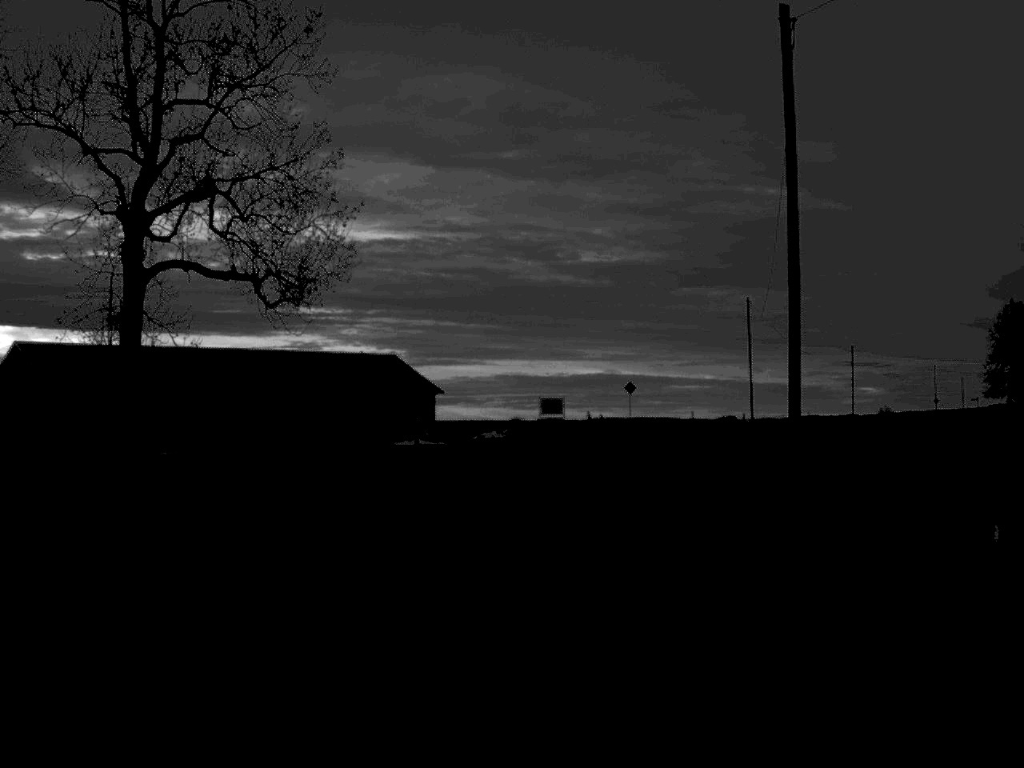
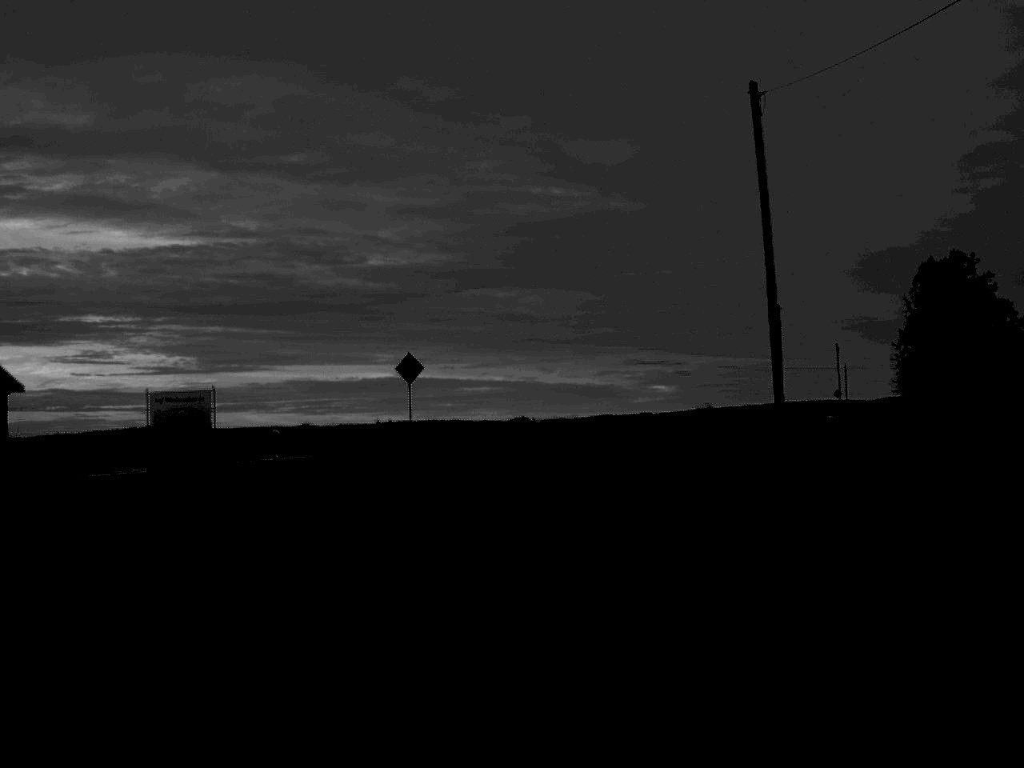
(+3.5, +42.7) m; +9°
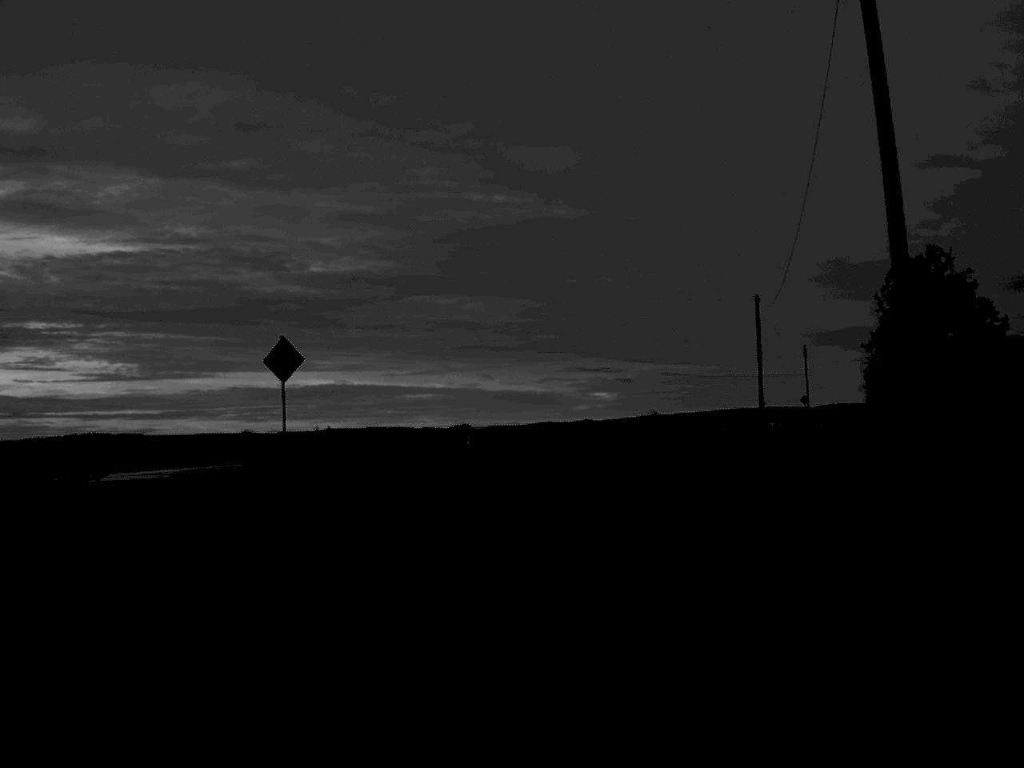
(+0.2, +9.9) m; +3°
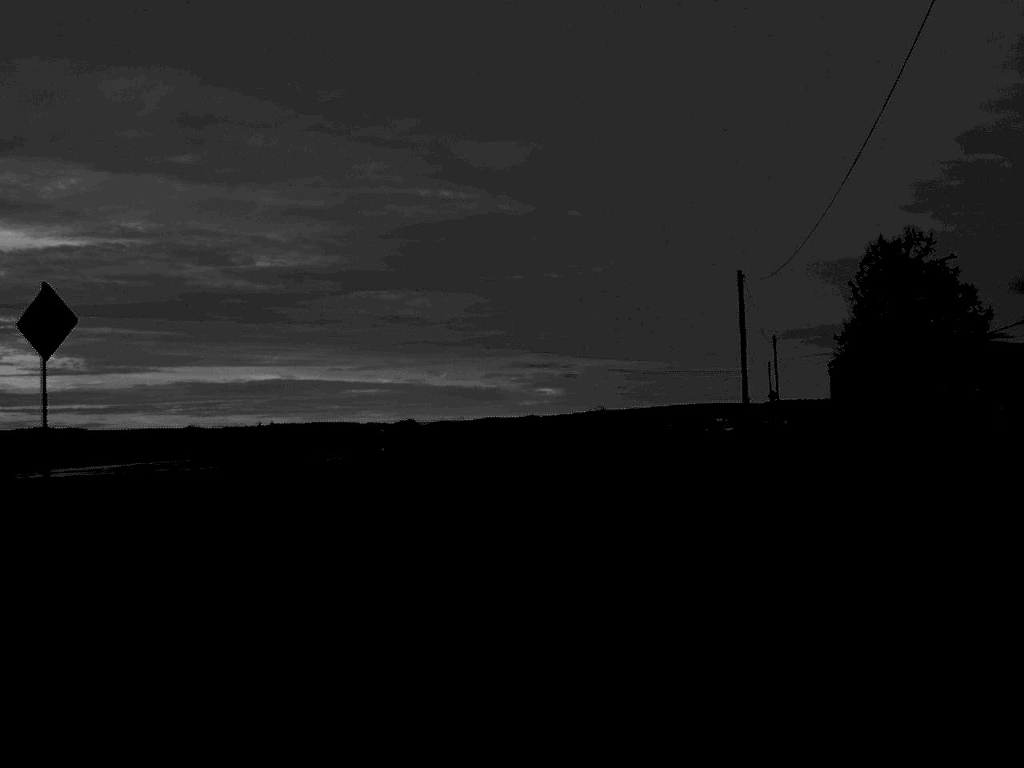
(+0.2, +9.1) m; +2°
